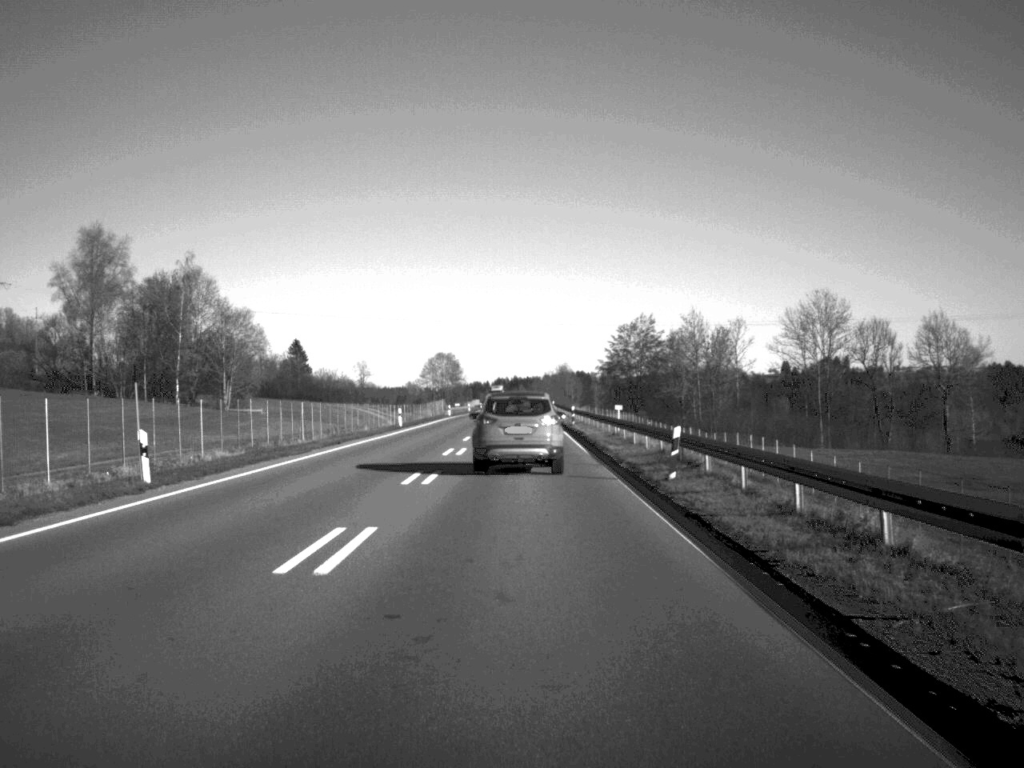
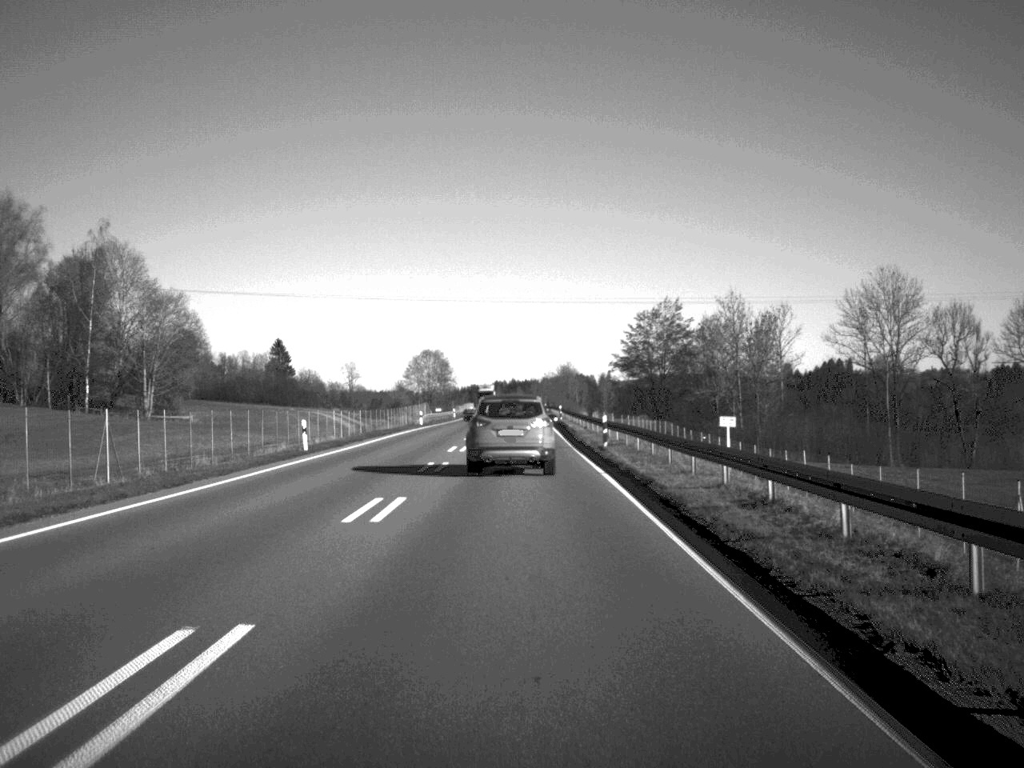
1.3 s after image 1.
(0.0, +30.6) m; 0°
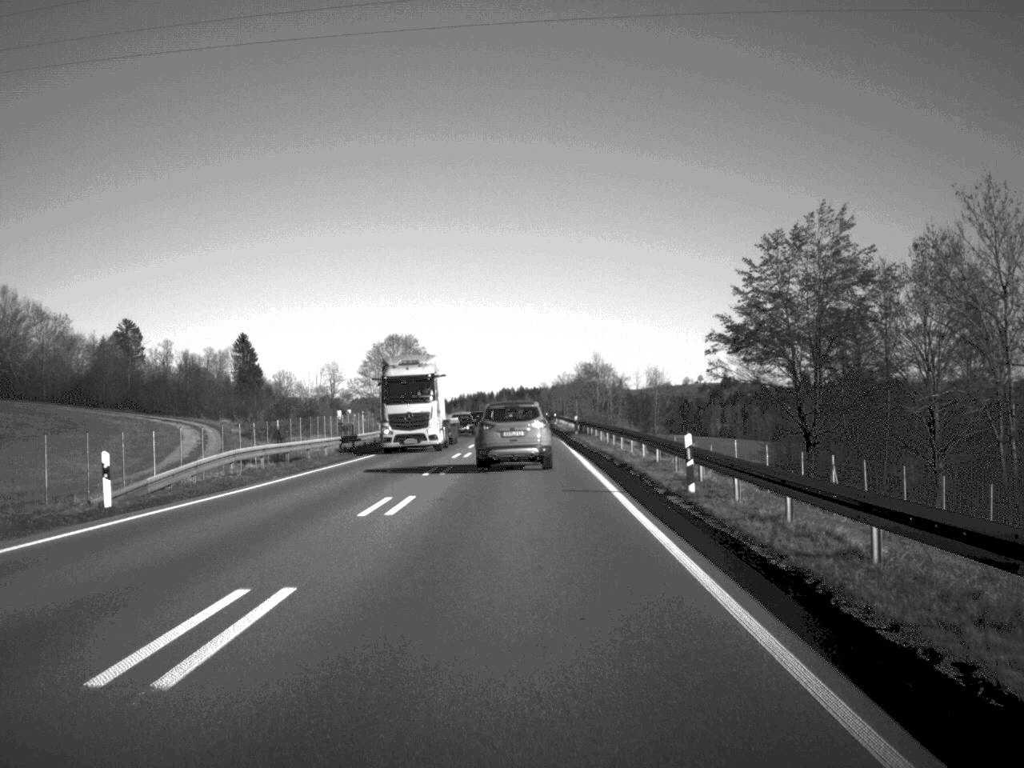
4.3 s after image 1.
(-0.1, +69.2) m; 0°
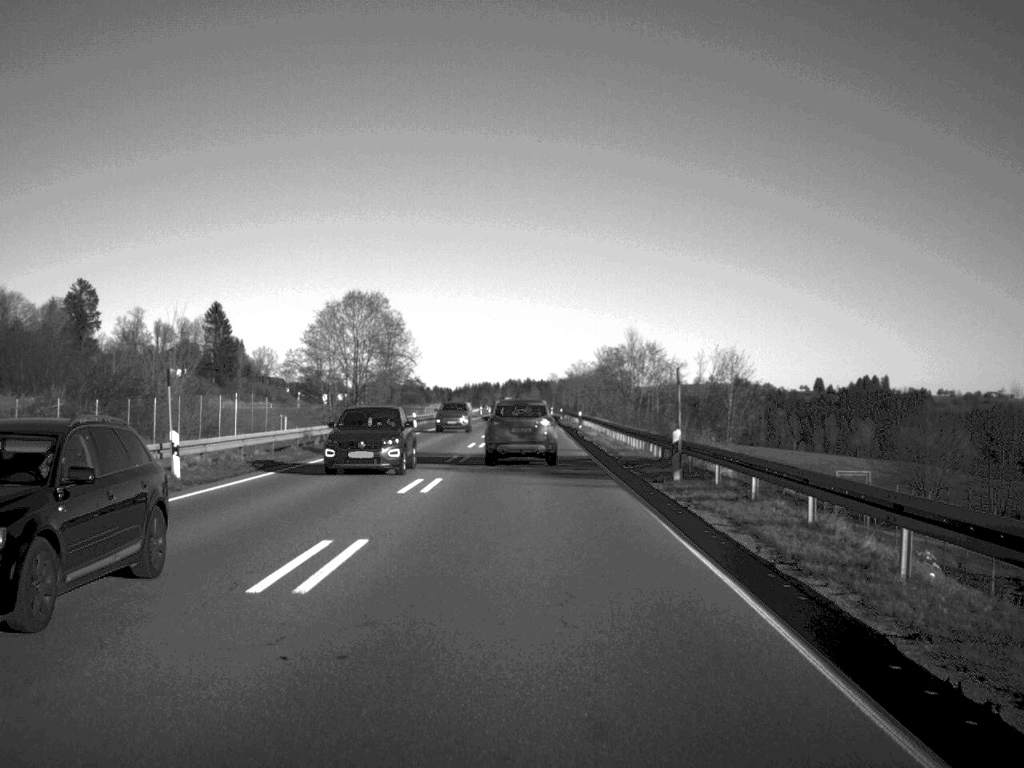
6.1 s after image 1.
(-0.1, +44.3) m; 0°
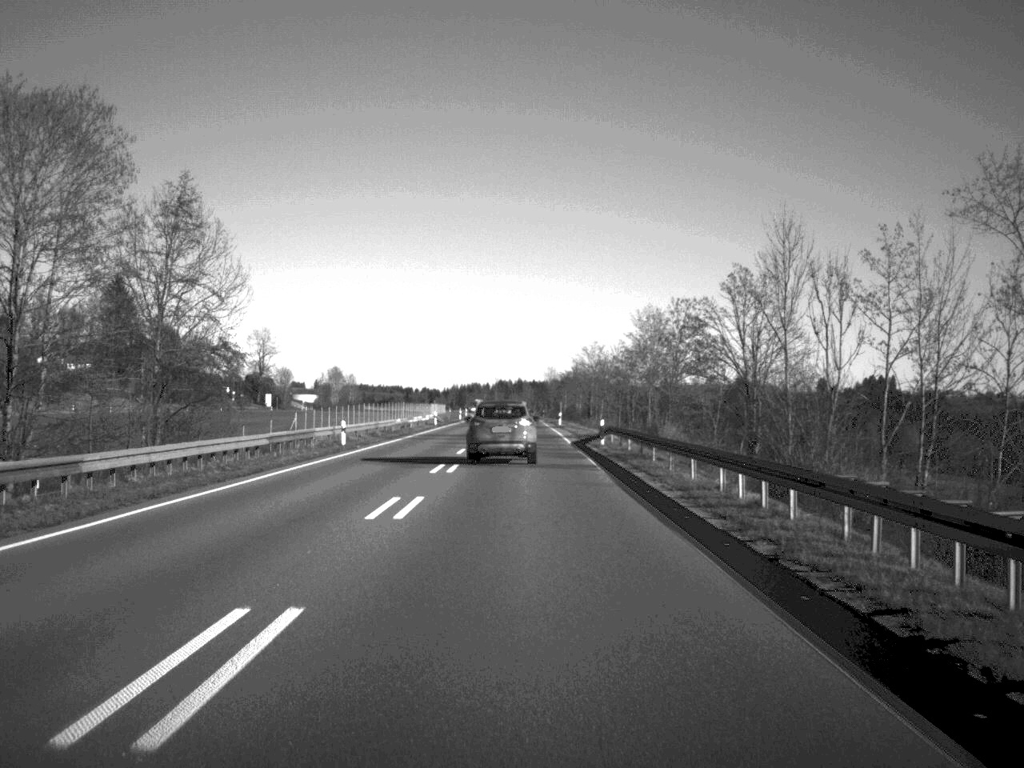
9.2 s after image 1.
(+0.3, +76.3) m; 0°
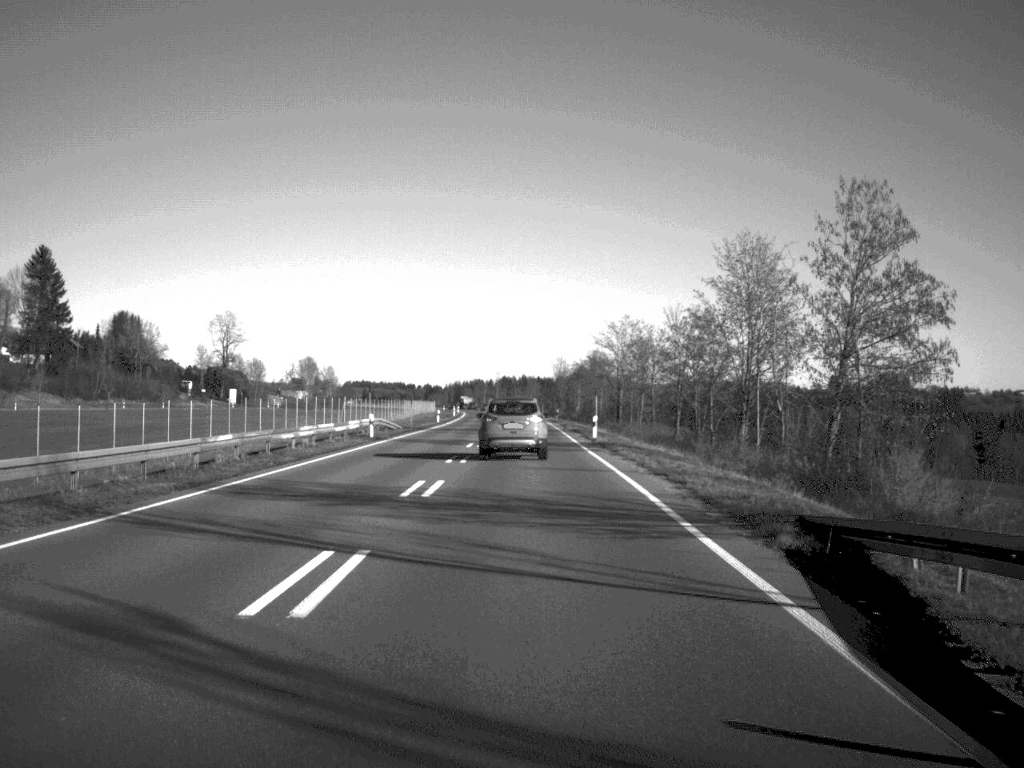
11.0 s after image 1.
(-0.1, +44.4) m; 0°
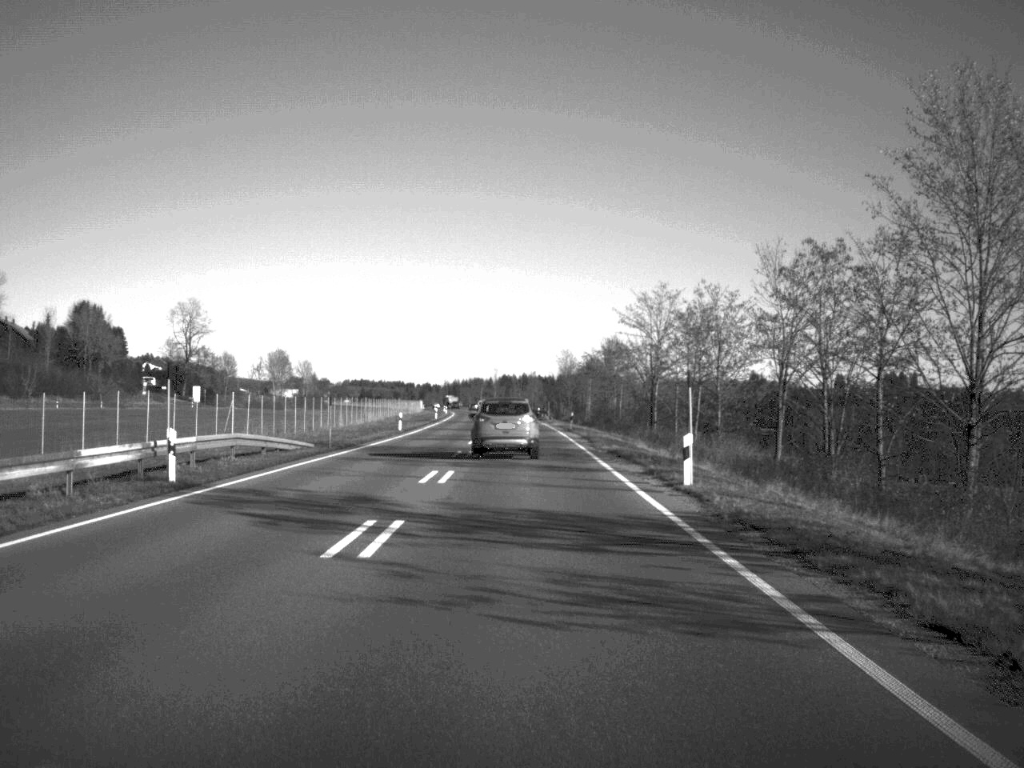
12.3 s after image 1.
(0.0, +32.0) m; 0°
